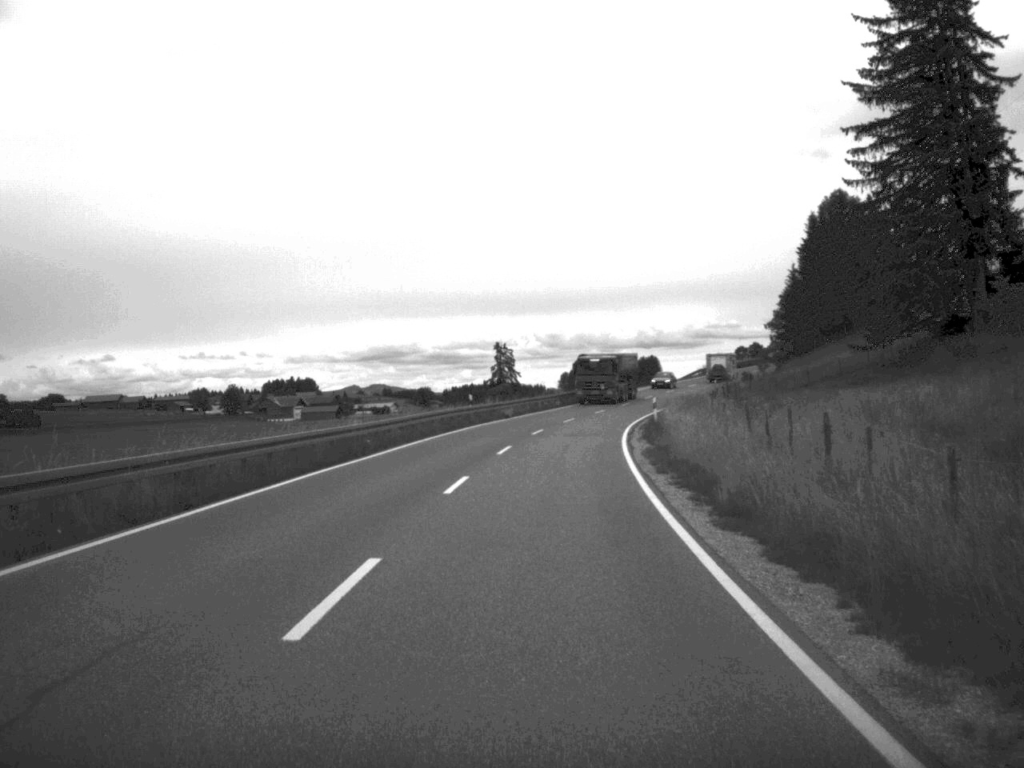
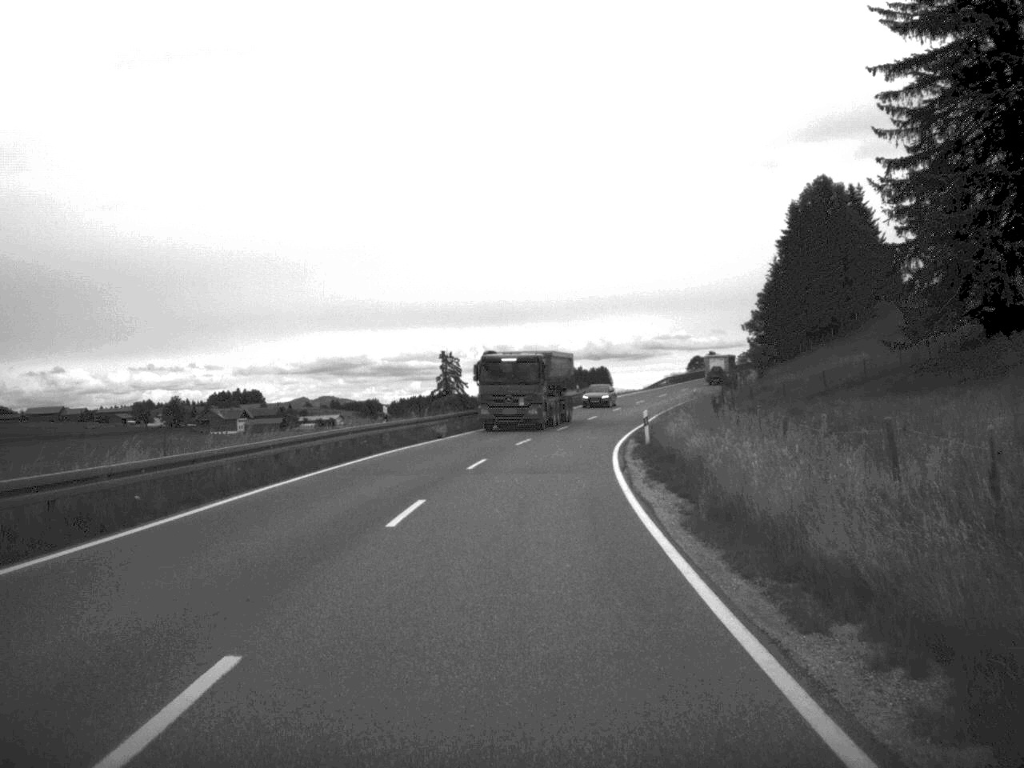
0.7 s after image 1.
(+0.3, +15.9) m; +2°
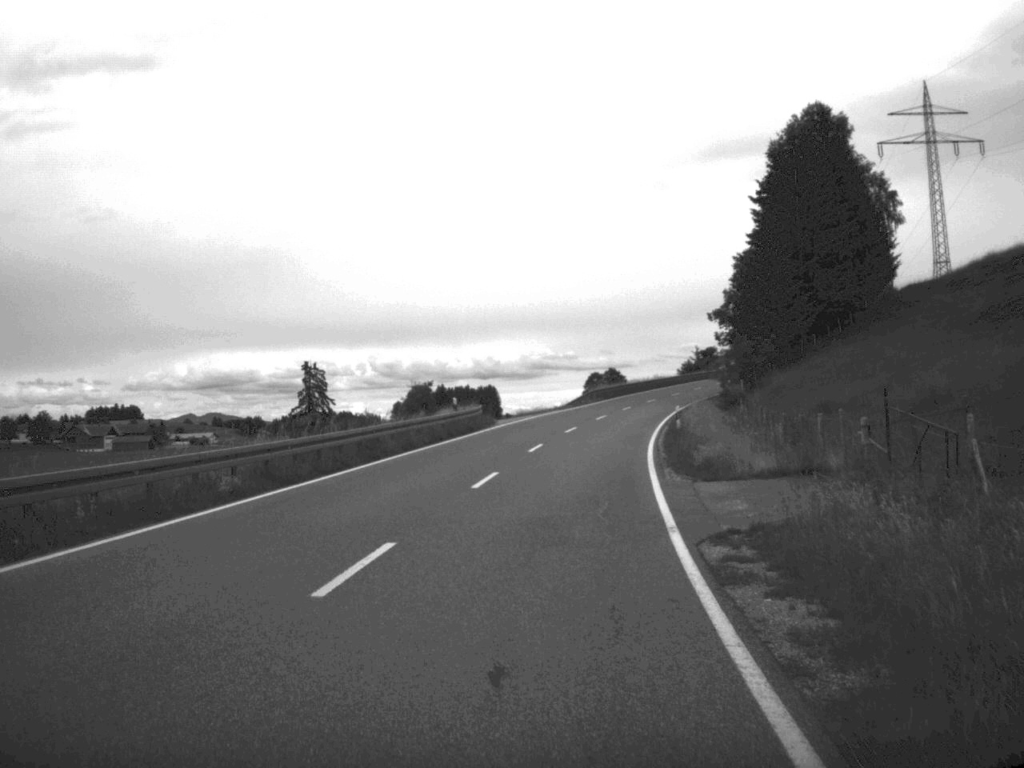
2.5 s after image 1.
(+1.9, +39.9) m; +5°
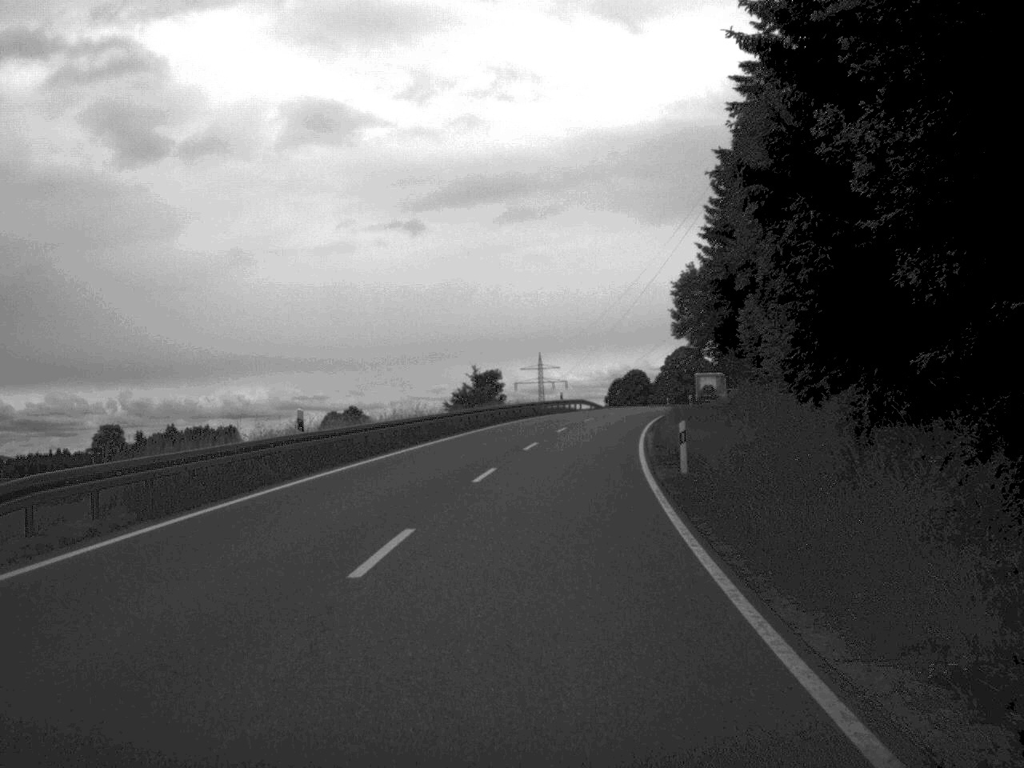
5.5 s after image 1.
(+6.7, +68.5) m; +11°
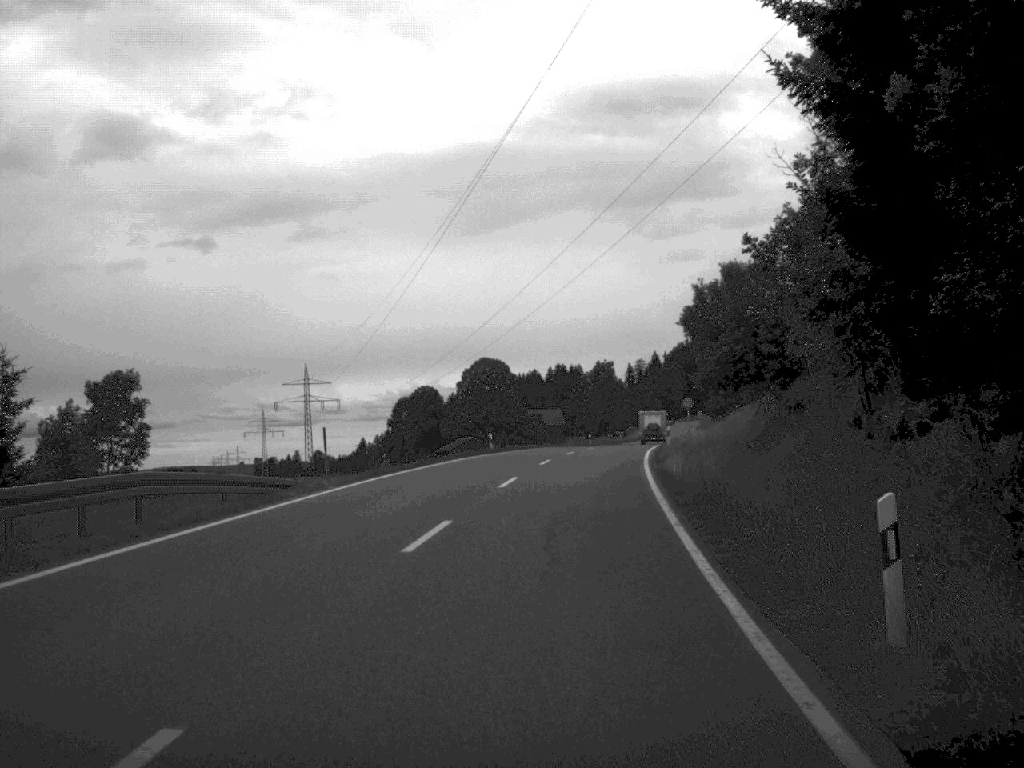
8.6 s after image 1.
(+5.6, +66.3) m; +9°
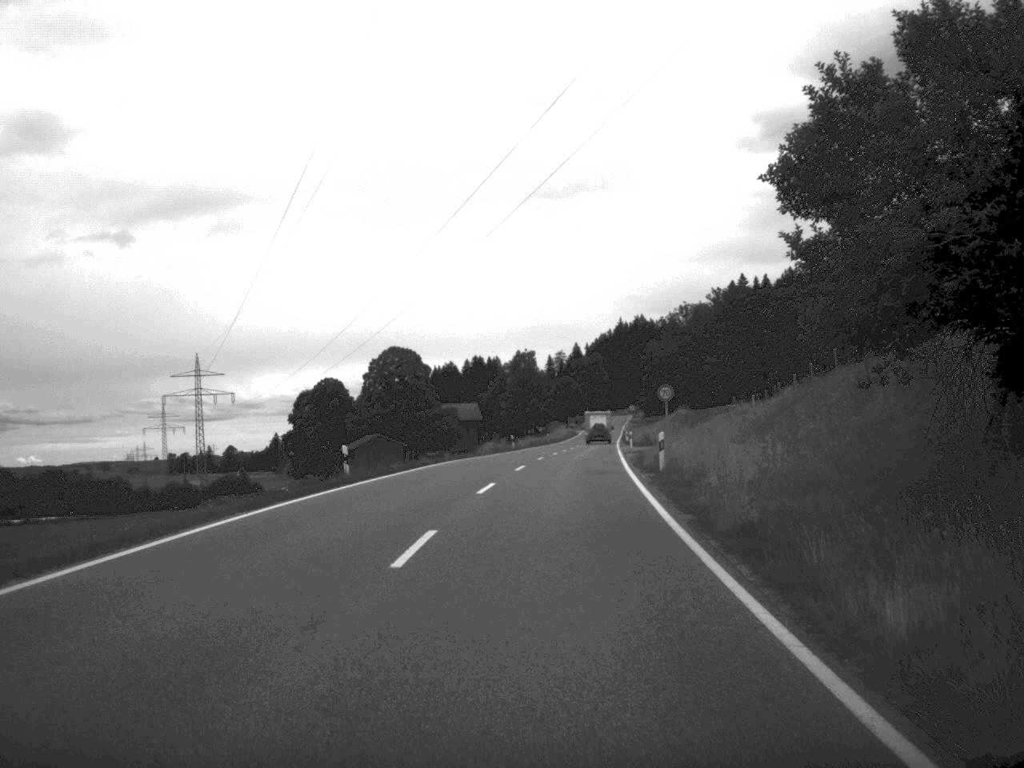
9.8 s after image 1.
(+0.8, +24.7) m; +4°
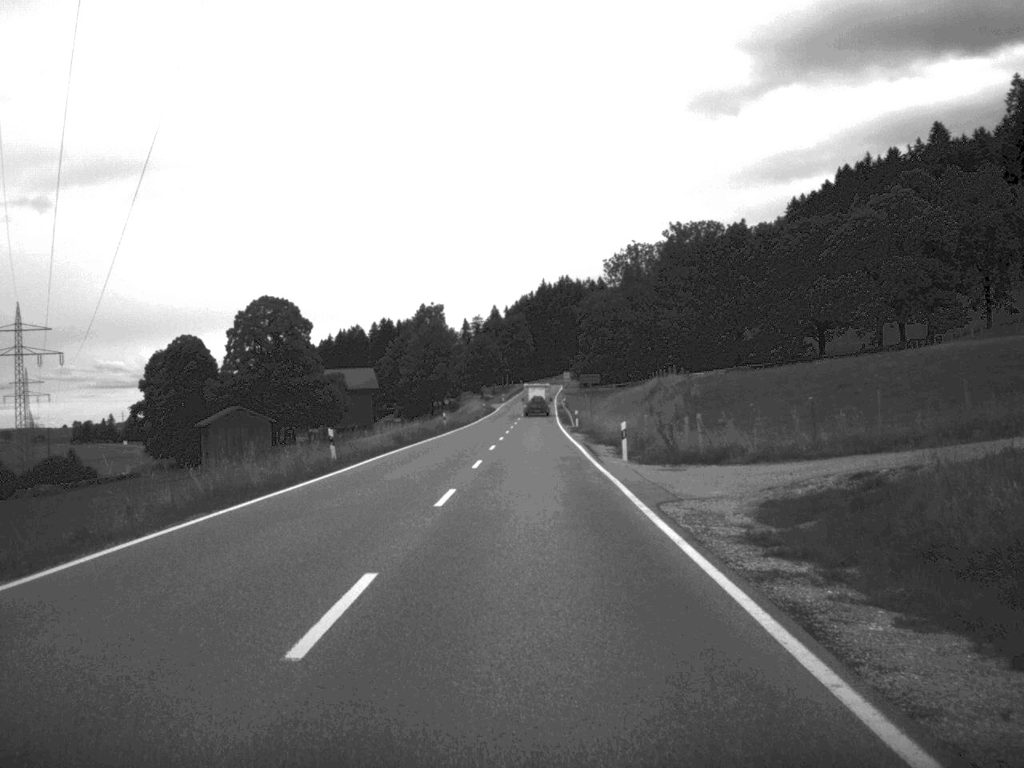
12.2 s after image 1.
(+2.0, +51.4) m; +3°
